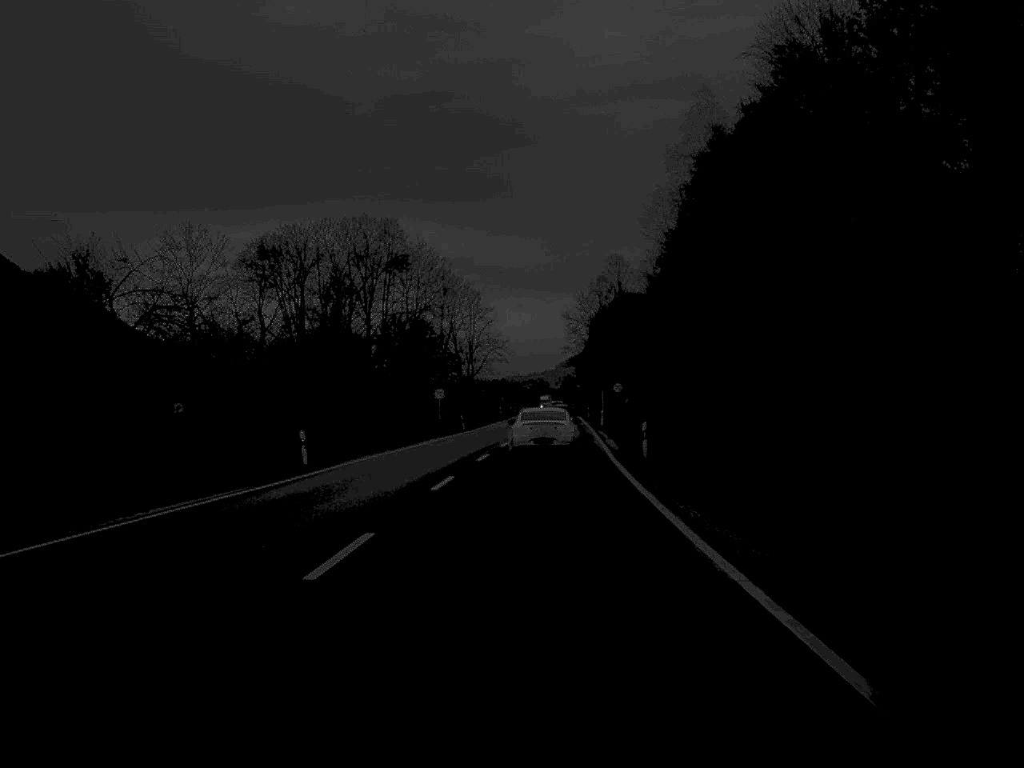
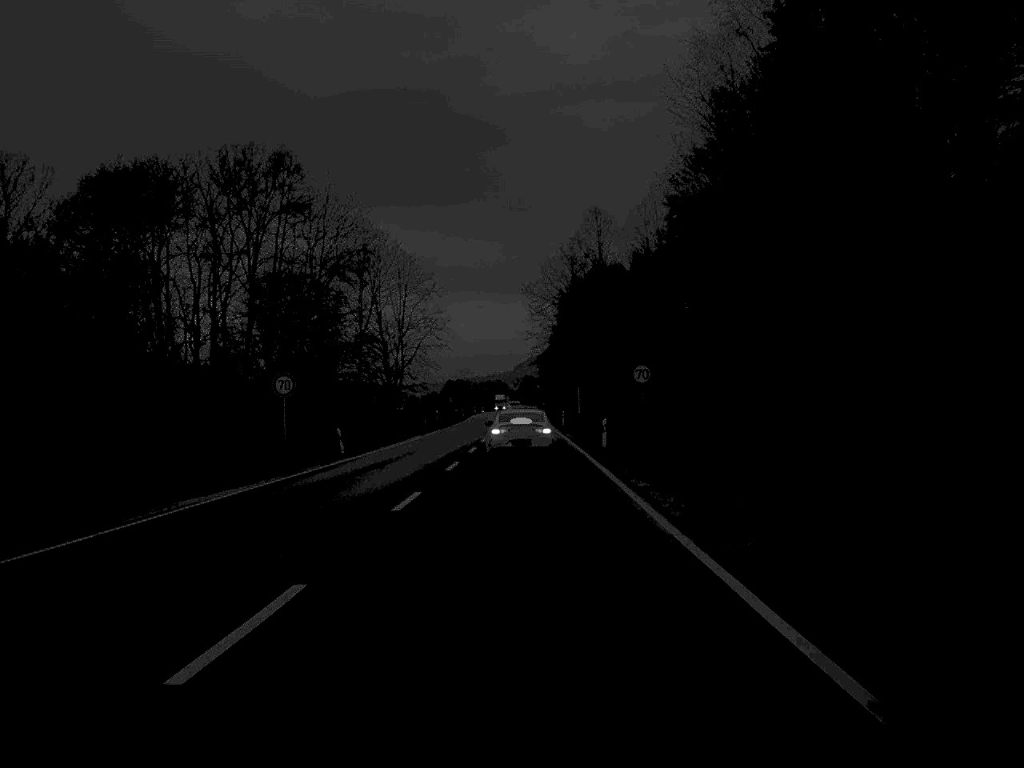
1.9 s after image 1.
(+0.8, +39.9) m; +2°
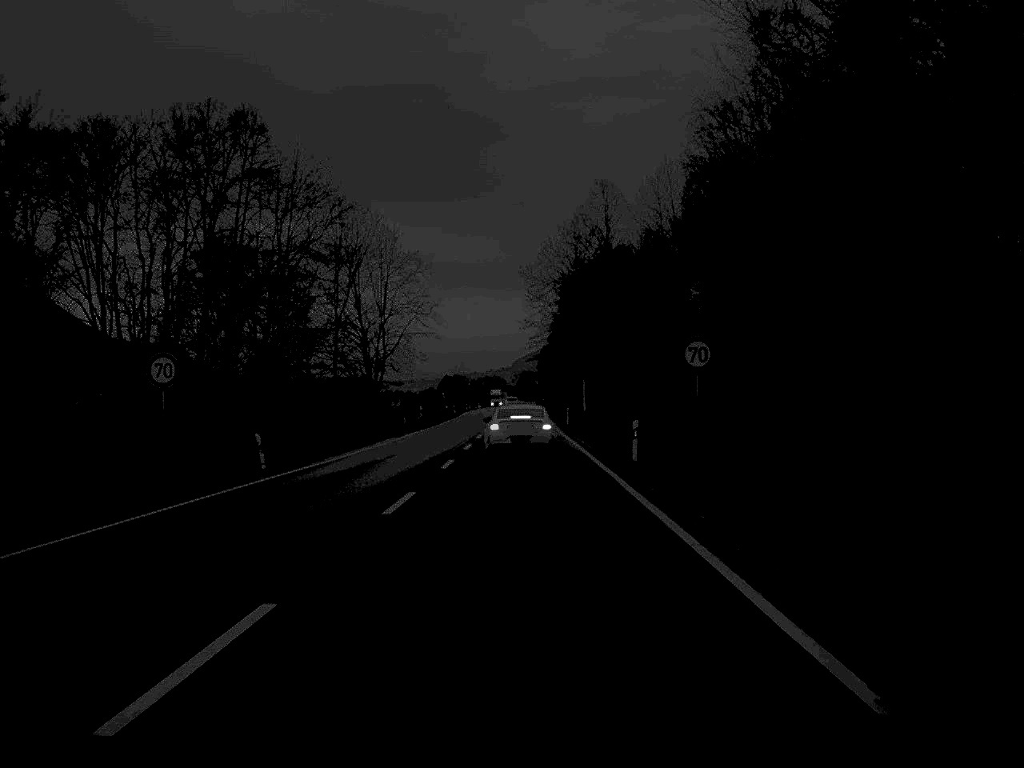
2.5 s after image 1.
(0.0, +13.2) m; 0°
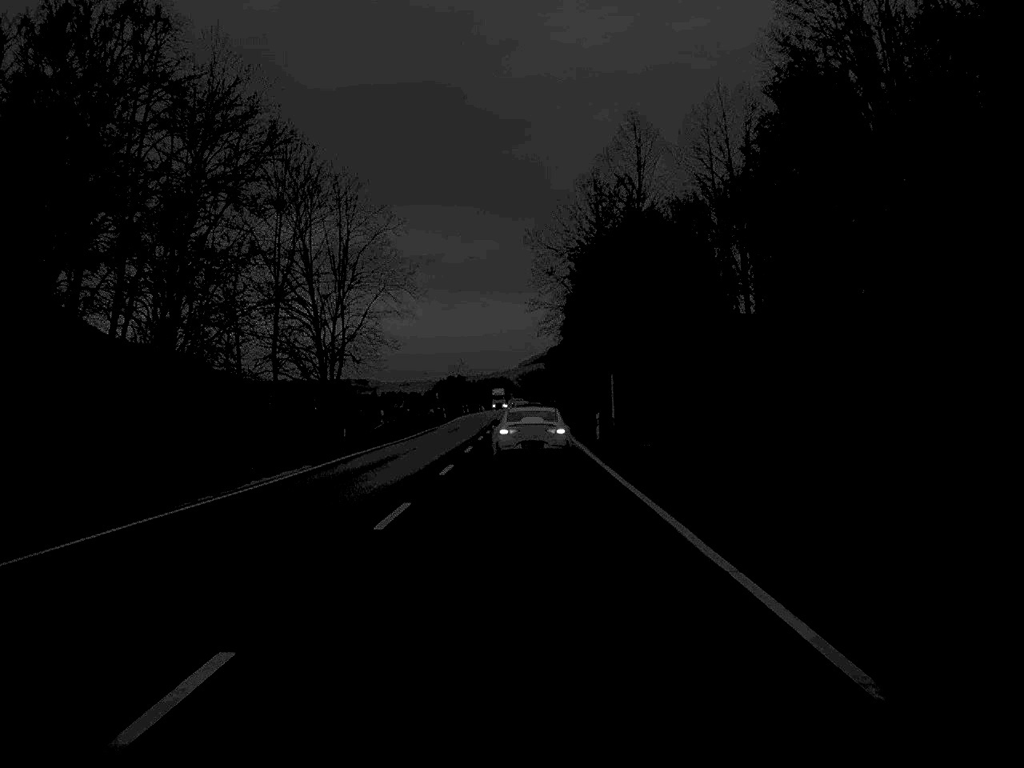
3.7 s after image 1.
(0.0, +25.7) m; 0°
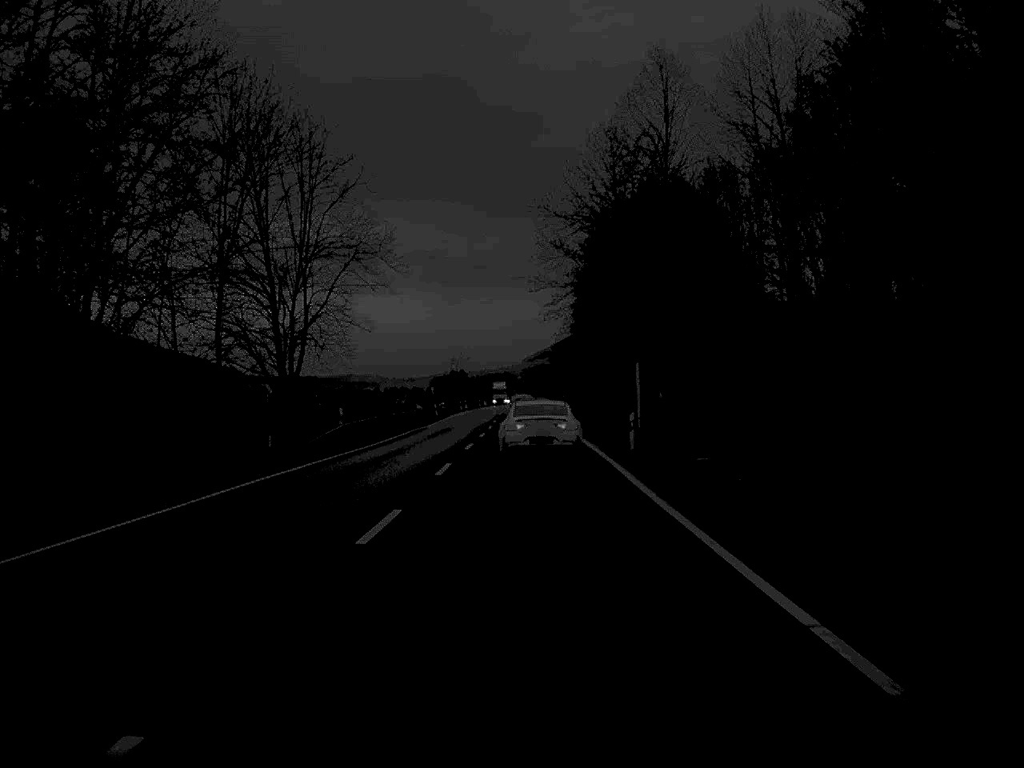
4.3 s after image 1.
(0.0, +14.1) m; 0°
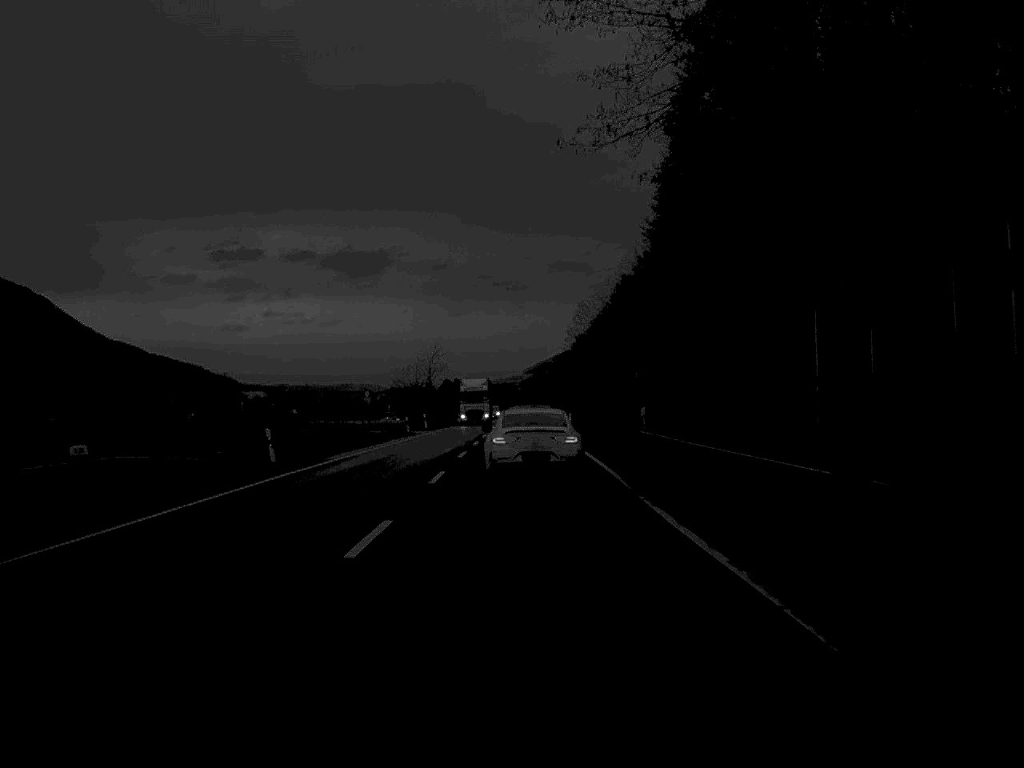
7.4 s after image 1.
(-0.1, +60.4) m; 0°
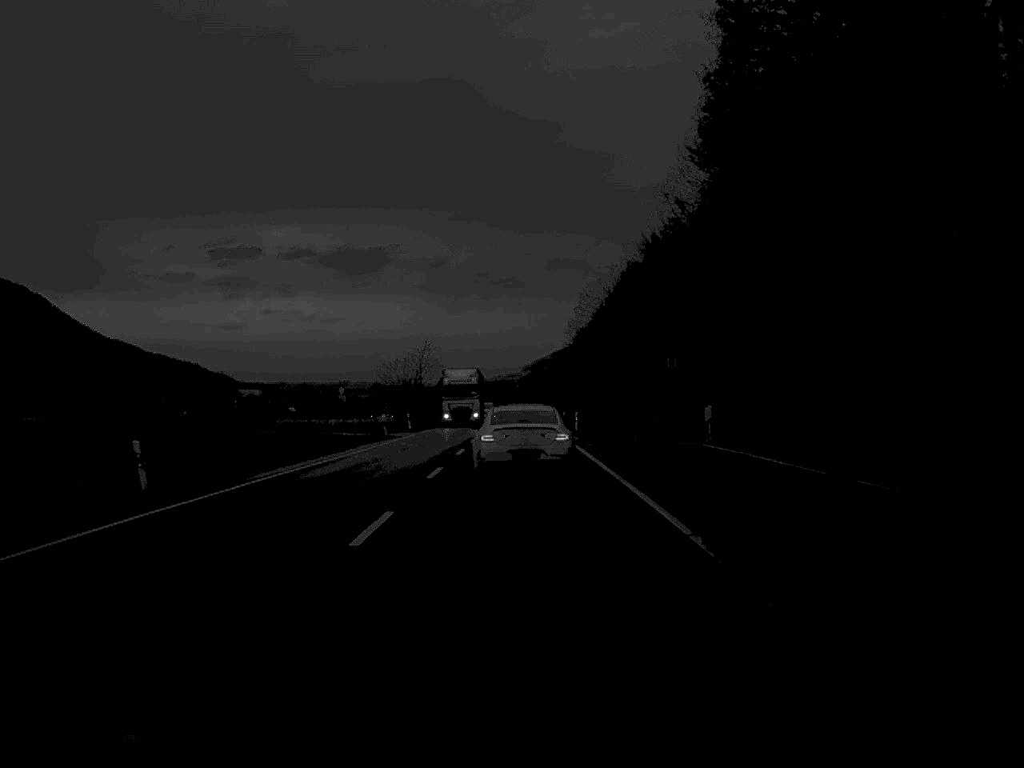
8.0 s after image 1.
(0.0, +11.0) m; 0°
